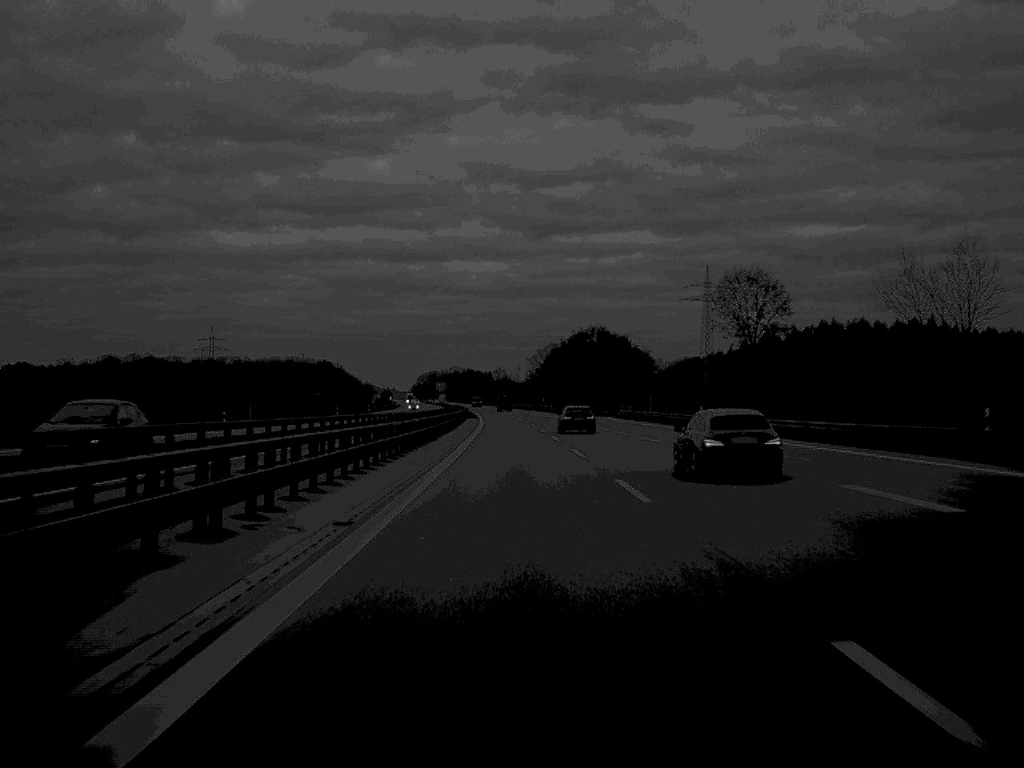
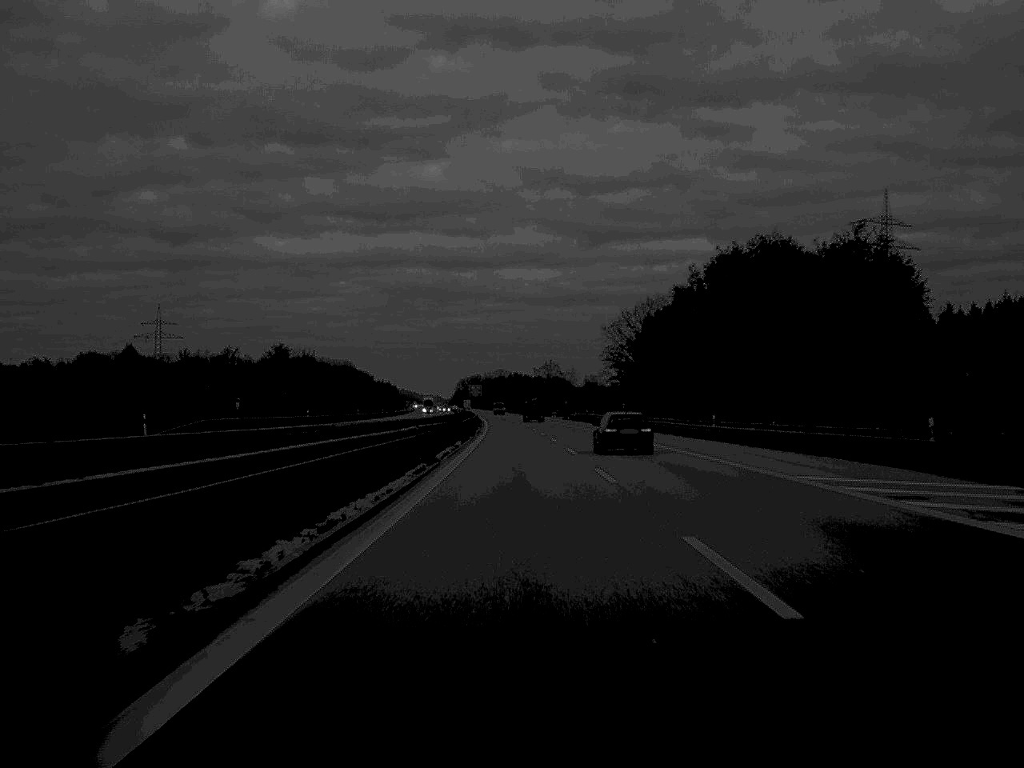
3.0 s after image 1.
(-3.0, +136.2) m; -2°
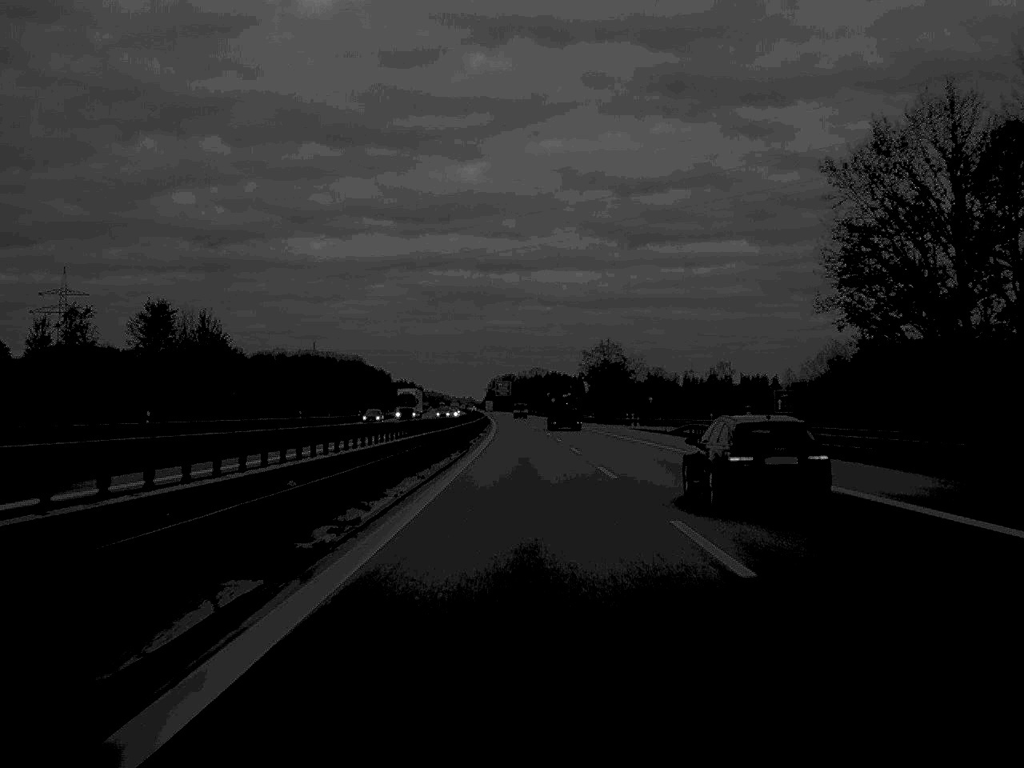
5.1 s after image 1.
(-1.6, +105.7) m; -2°
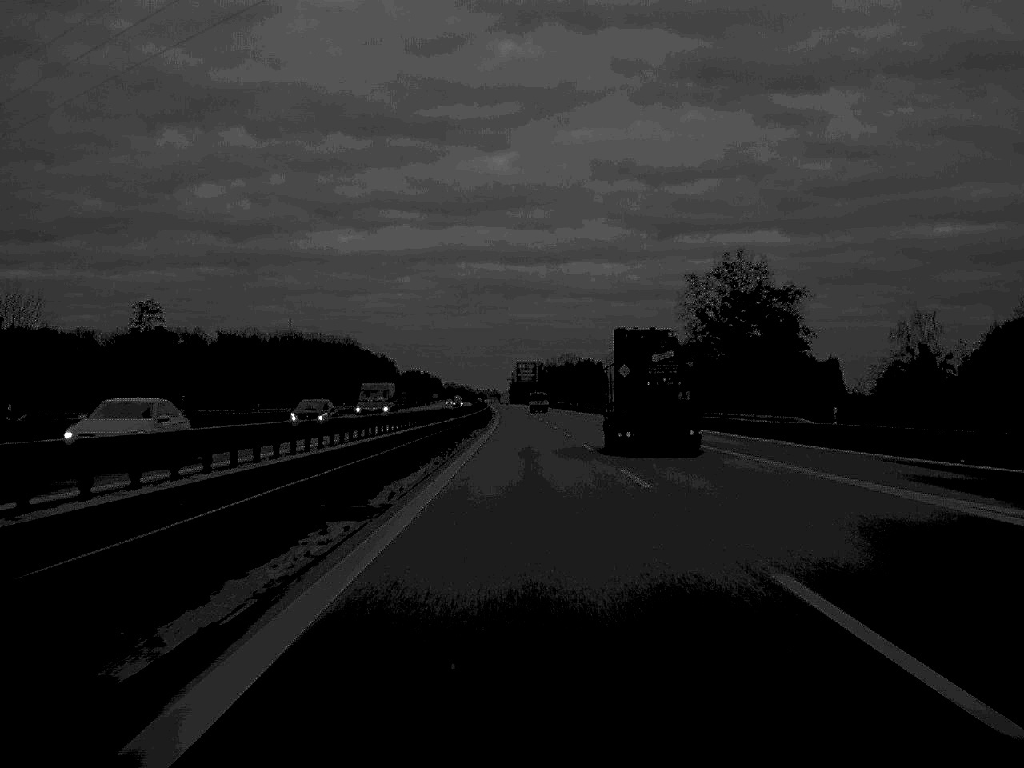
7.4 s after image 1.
(-1.3, +115.3) m; -1°
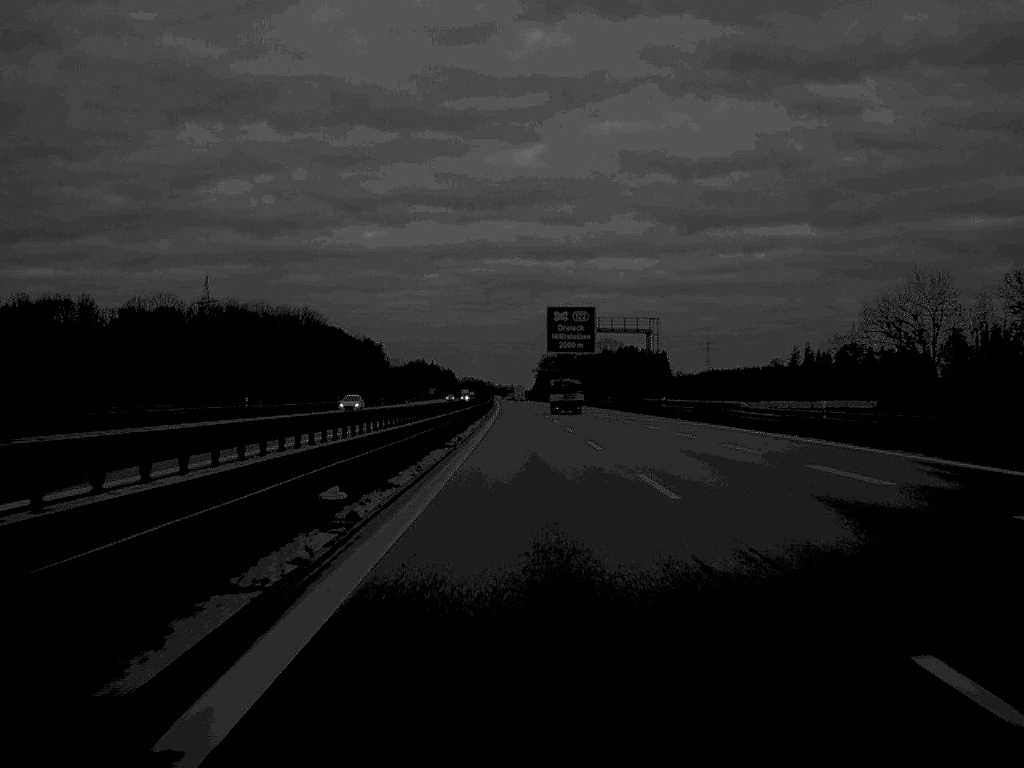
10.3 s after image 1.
(-1.8, +146.2) m; -1°
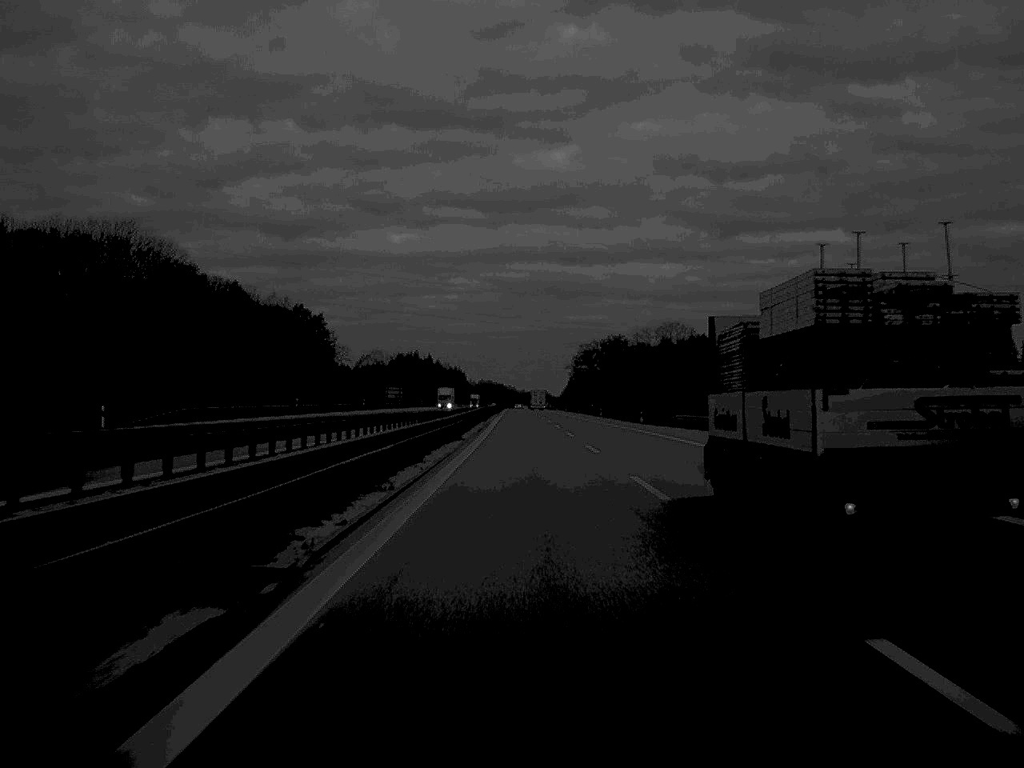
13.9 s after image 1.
(-2.3, +178.4) m; -1°
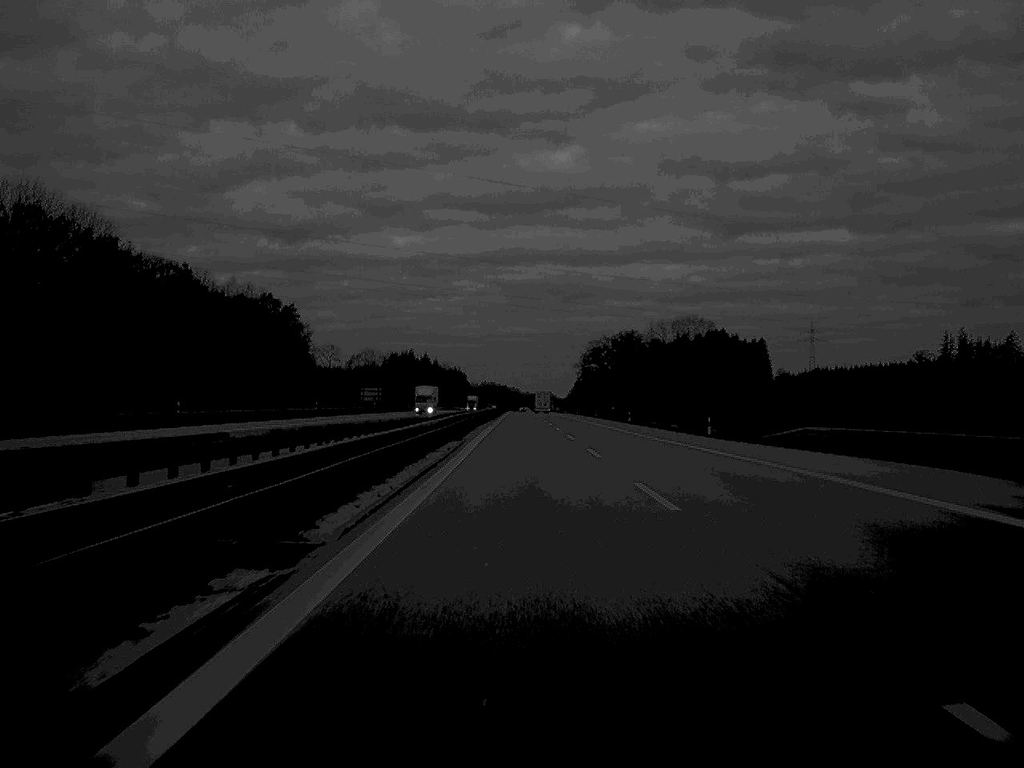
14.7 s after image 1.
(-0.1, +38.6) m; 0°
